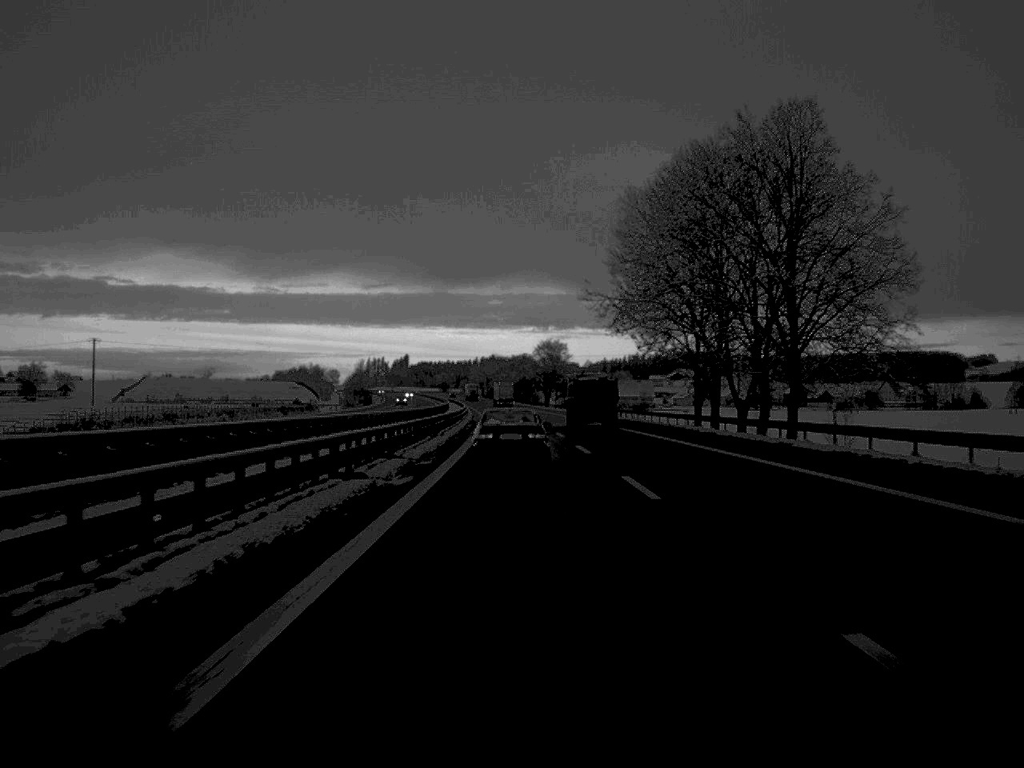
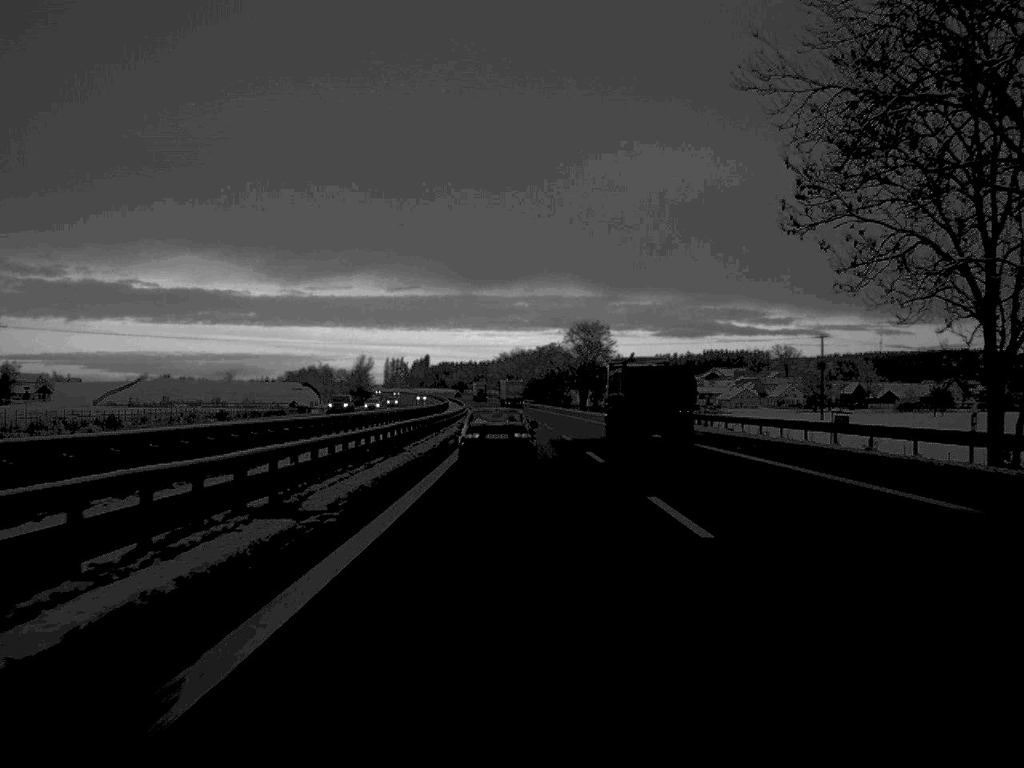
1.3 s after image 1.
(-0.6, +59.6) m; -1°
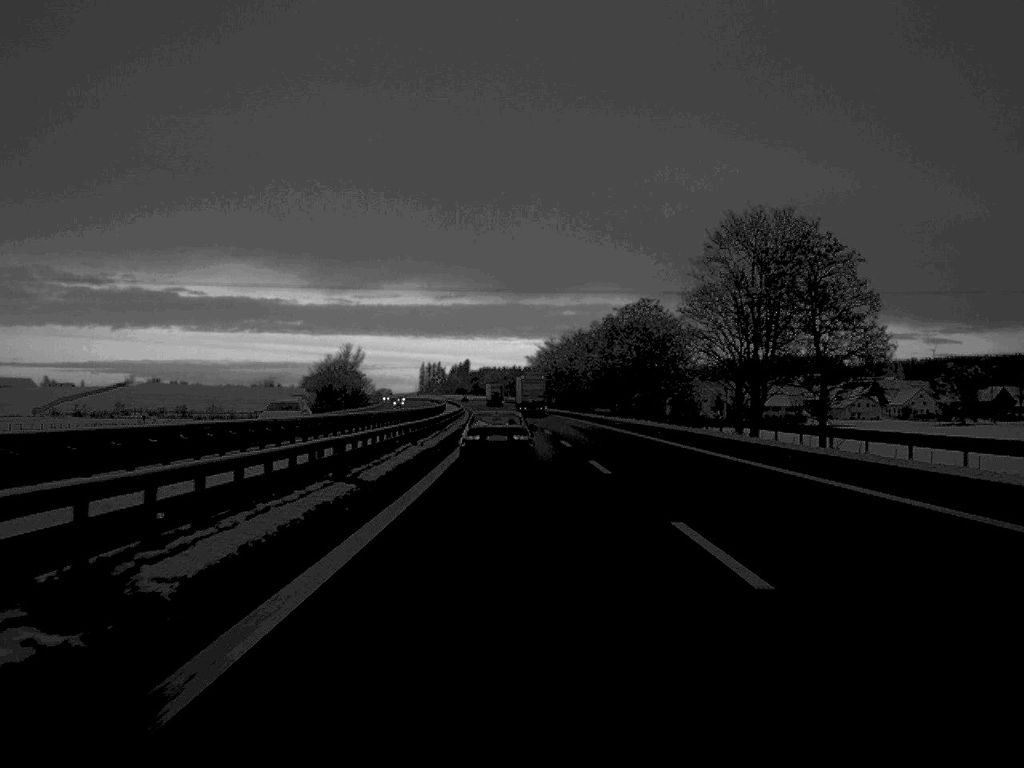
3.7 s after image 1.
(-2.0, +111.1) m; -2°
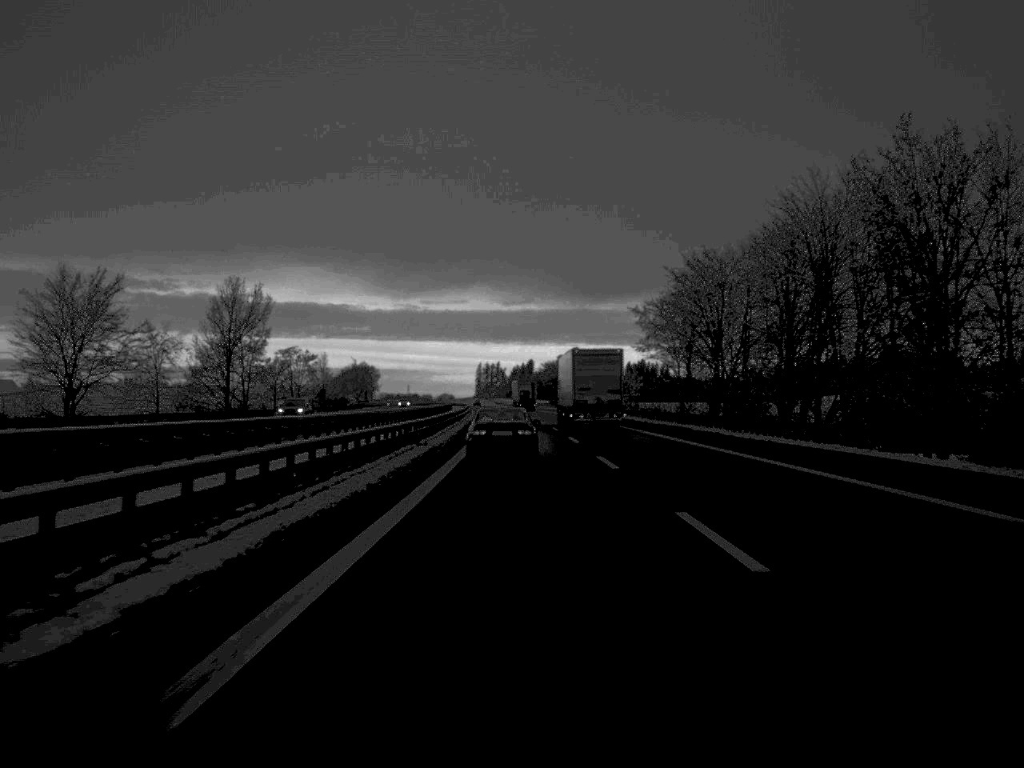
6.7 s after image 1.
(-3.8, +142.6) m; -3°
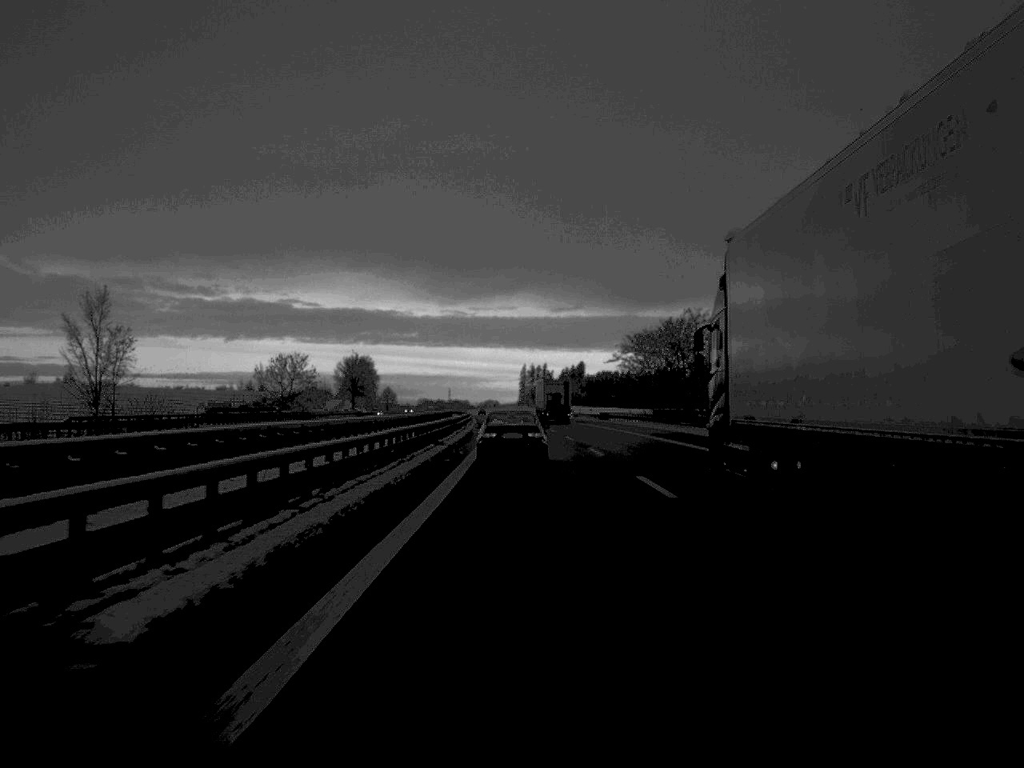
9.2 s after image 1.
(-2.2, +115.9) m; -2°
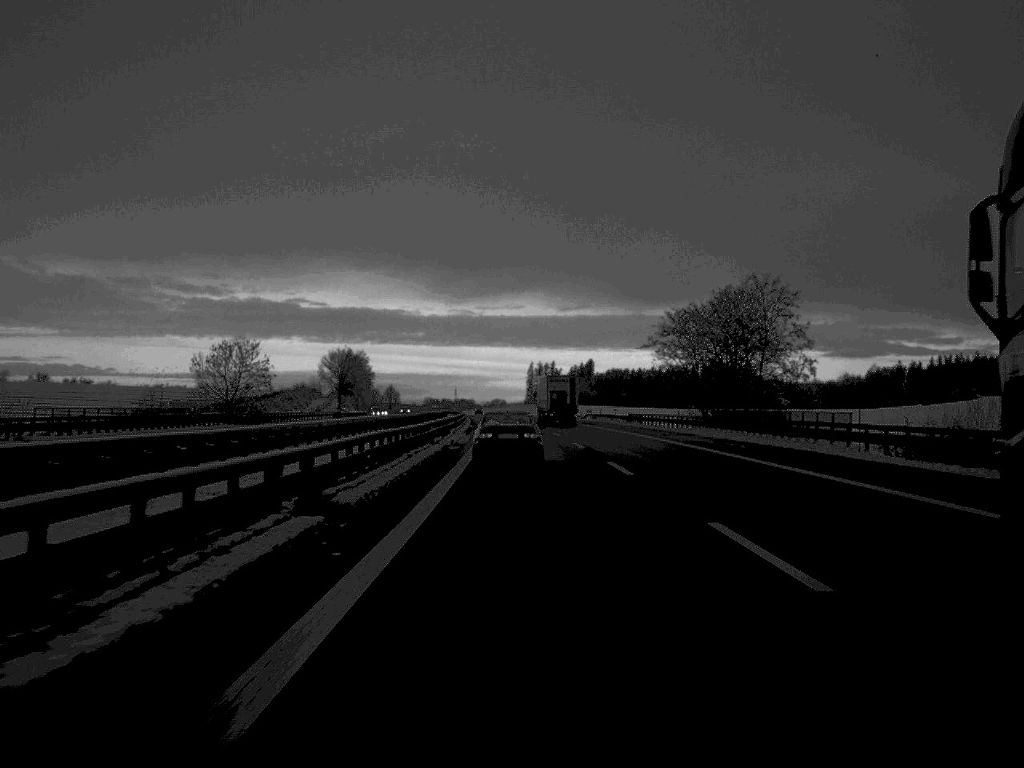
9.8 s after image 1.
(-0.1, +28.6) m; 0°
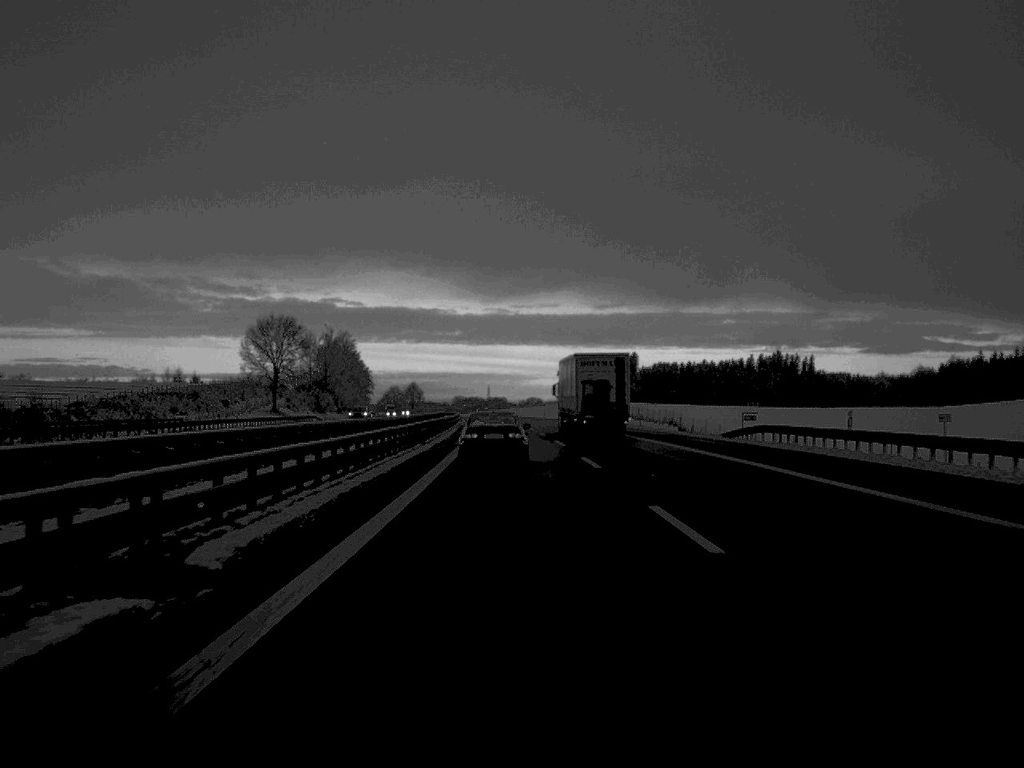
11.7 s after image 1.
(-1.1, +86.7) m; -2°
